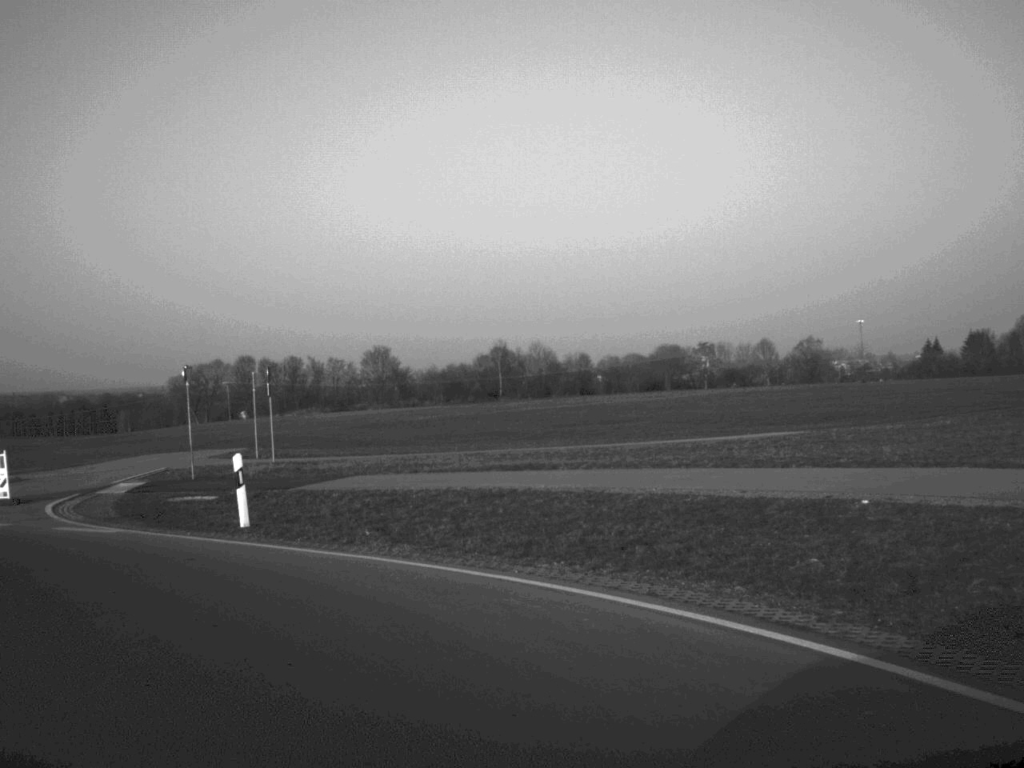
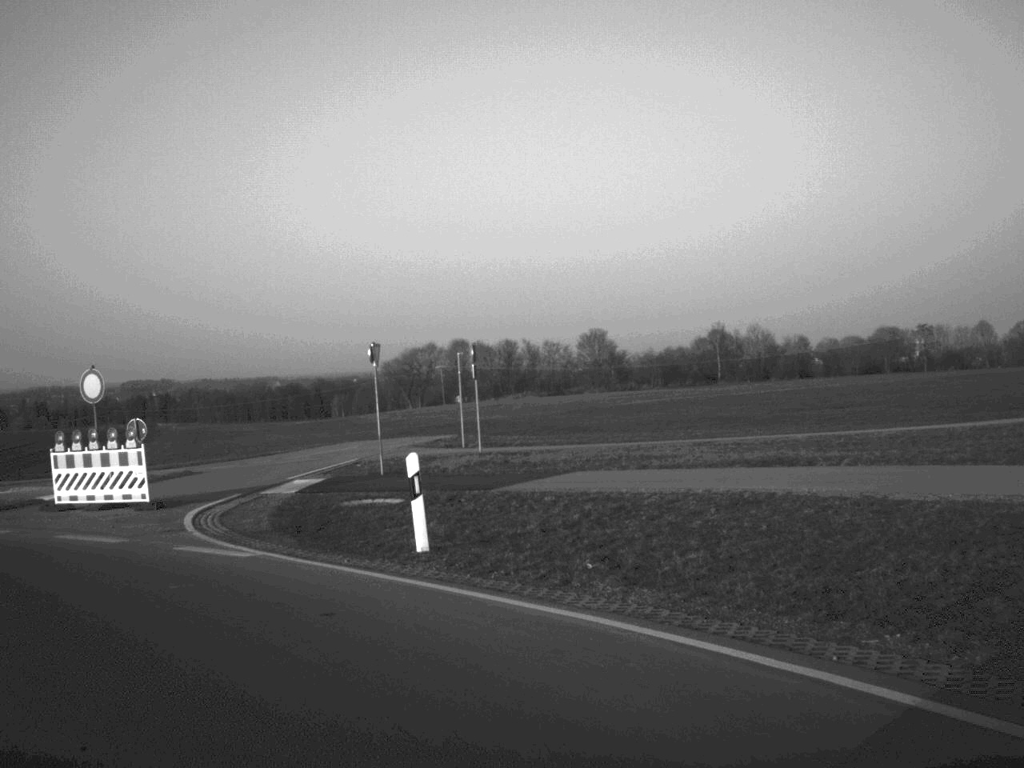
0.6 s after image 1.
(-0.4, +4.7) m; -10°
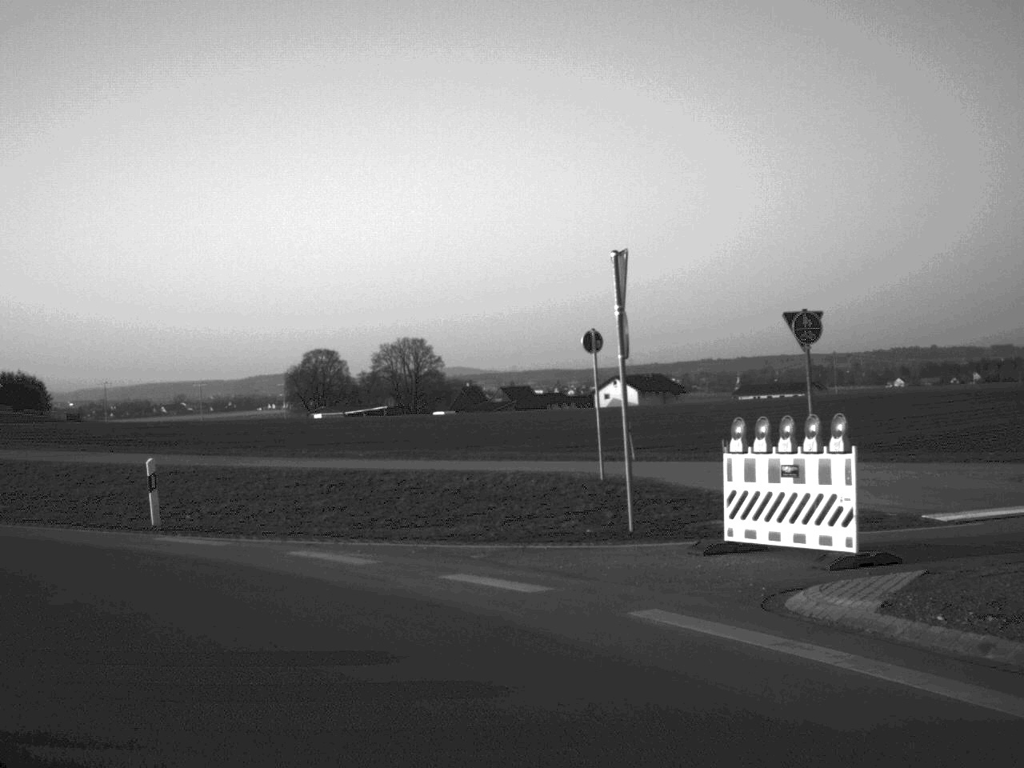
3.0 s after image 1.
(-8.0, +15.1) m; -56°
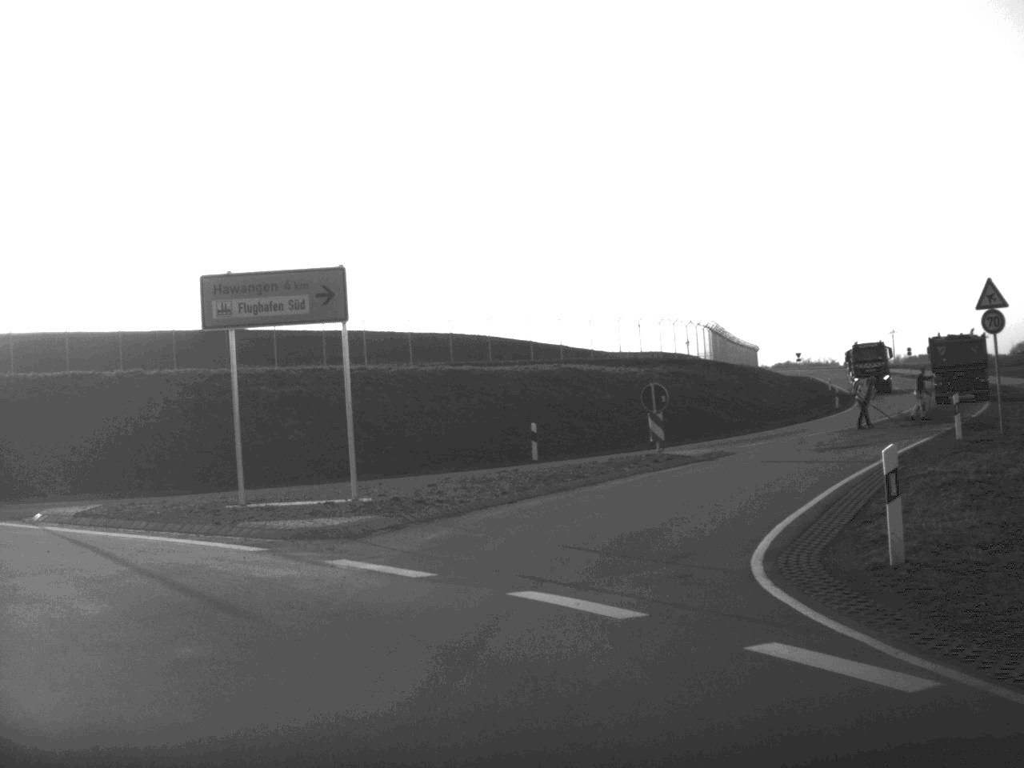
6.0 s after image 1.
(-10.4, +17.2) m; -60°
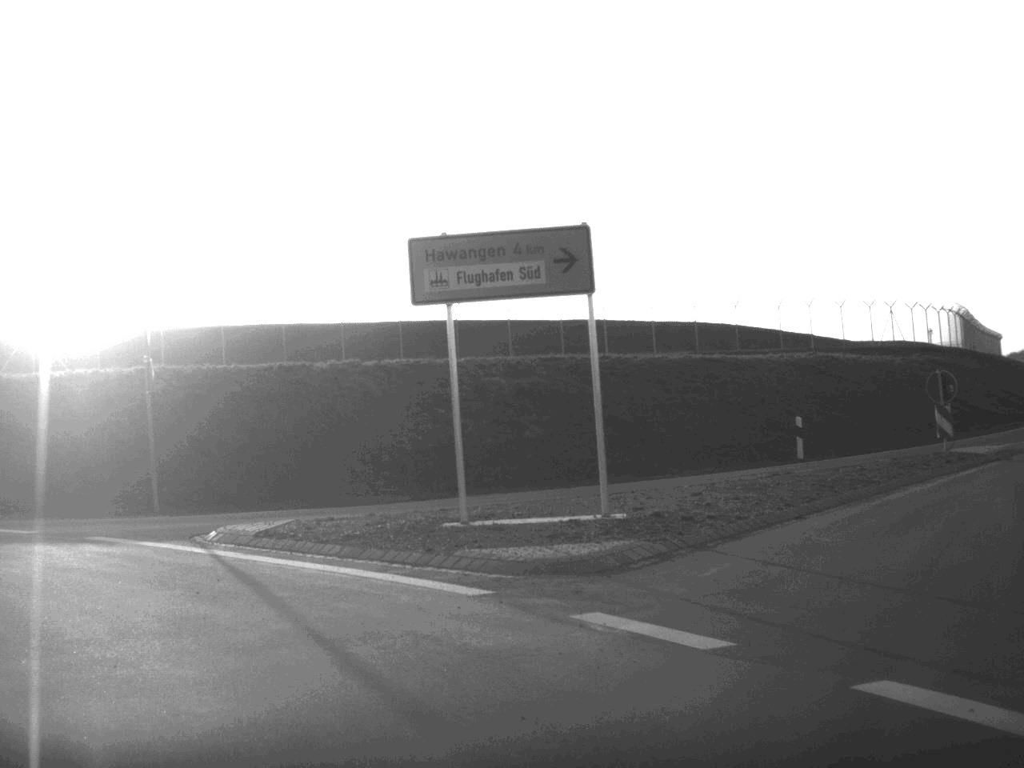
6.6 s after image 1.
(-0.3, +3.6) m; -11°
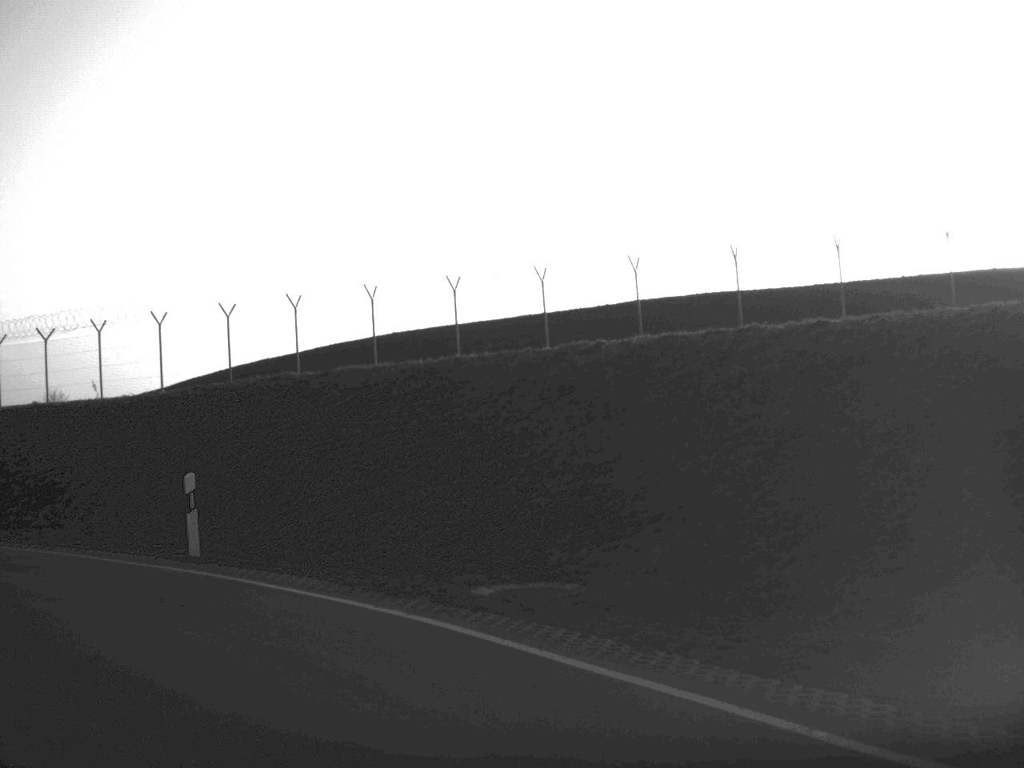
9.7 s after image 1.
(-8.0, +15.3) m; -54°
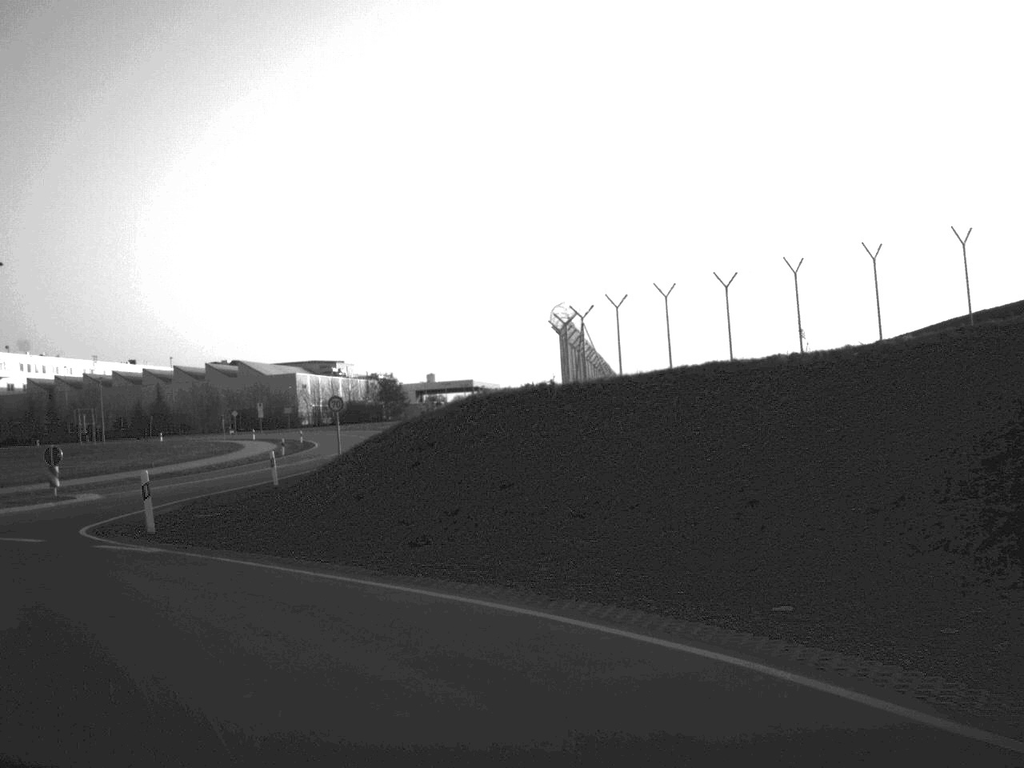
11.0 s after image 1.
(-2.4, +8.5) m; -31°
